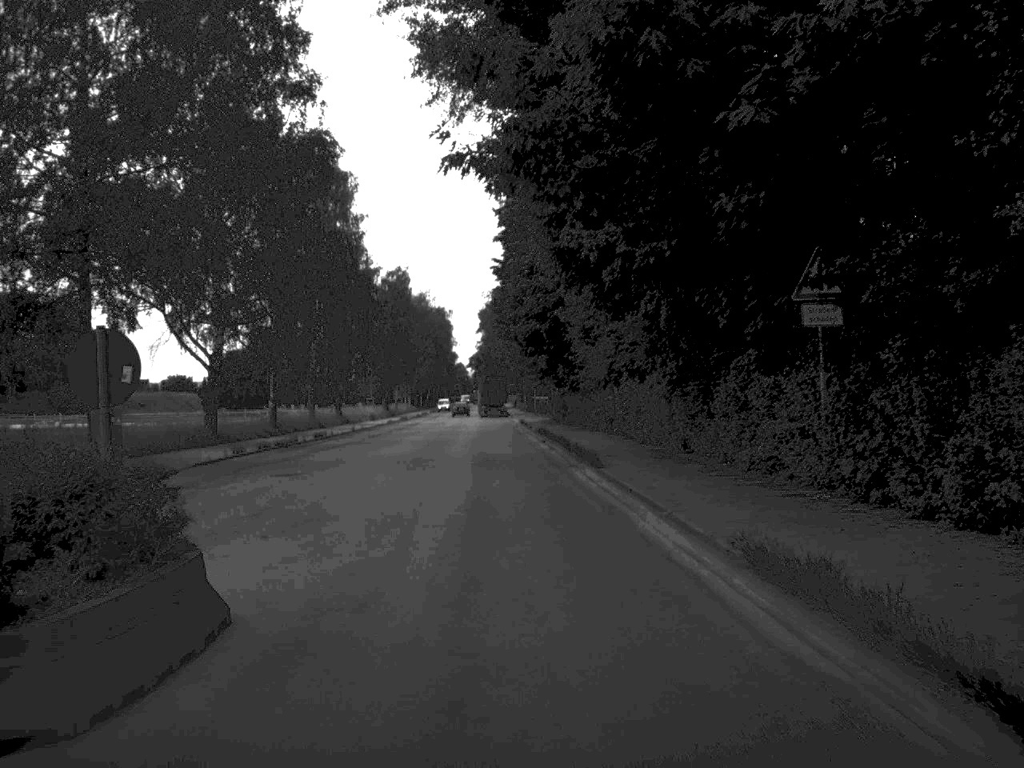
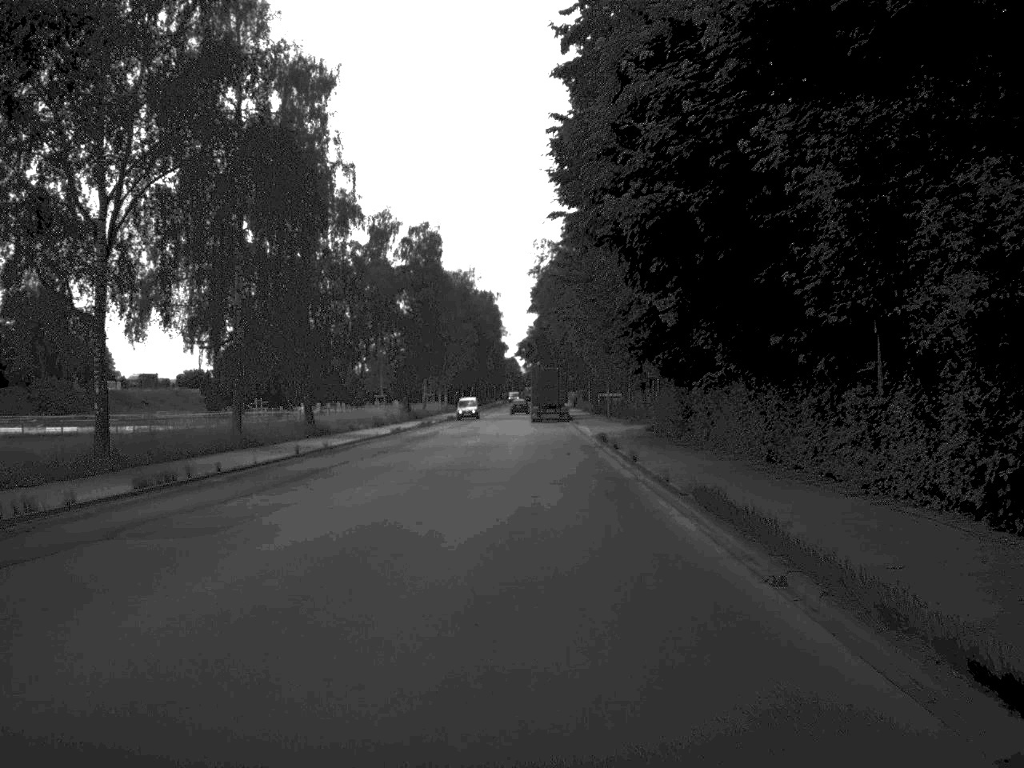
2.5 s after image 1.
(-1.0, +33.6) m; -3°
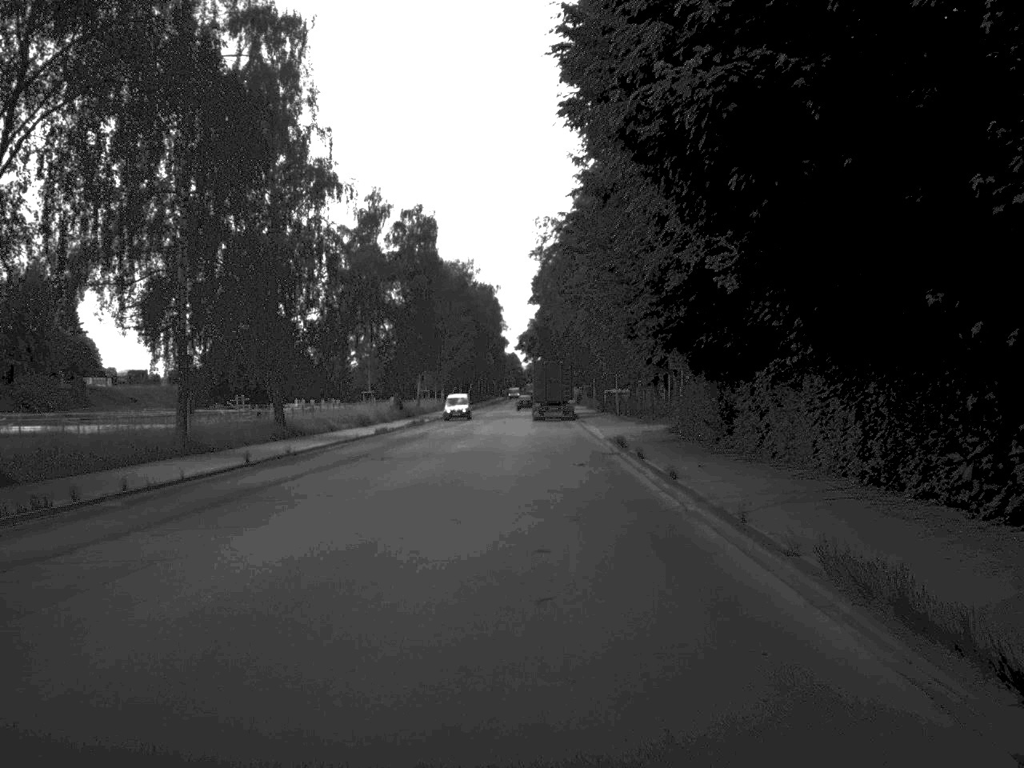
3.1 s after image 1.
(0.0, +7.5) m; 0°
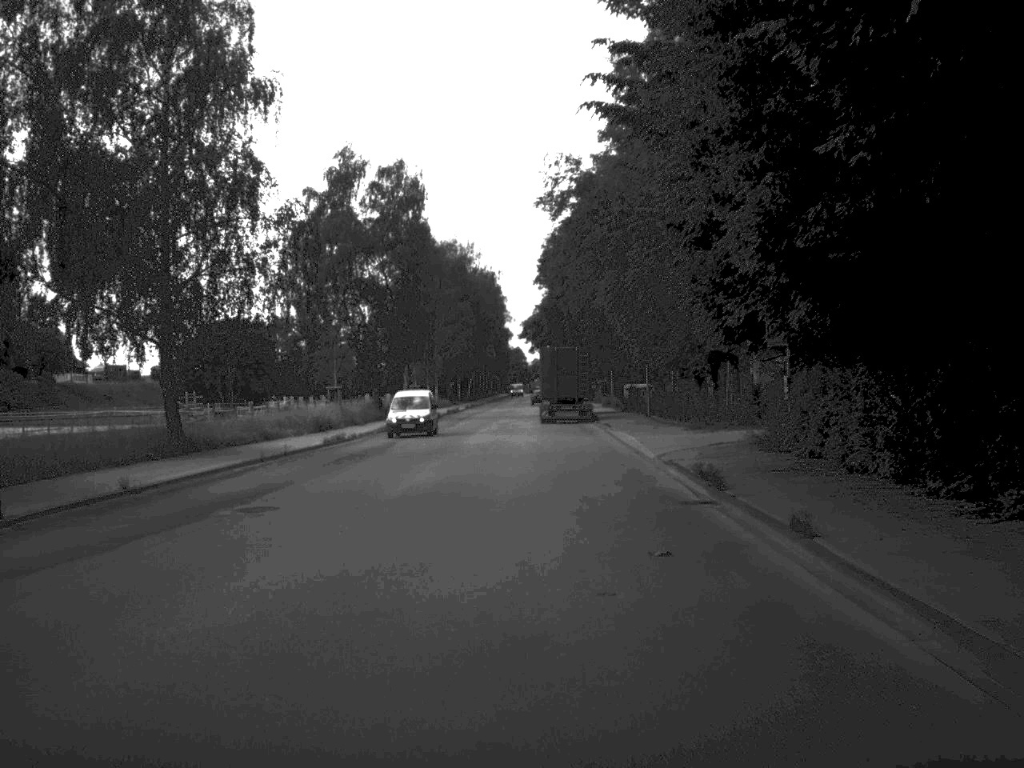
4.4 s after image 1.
(0.0, +16.5) m; 0°
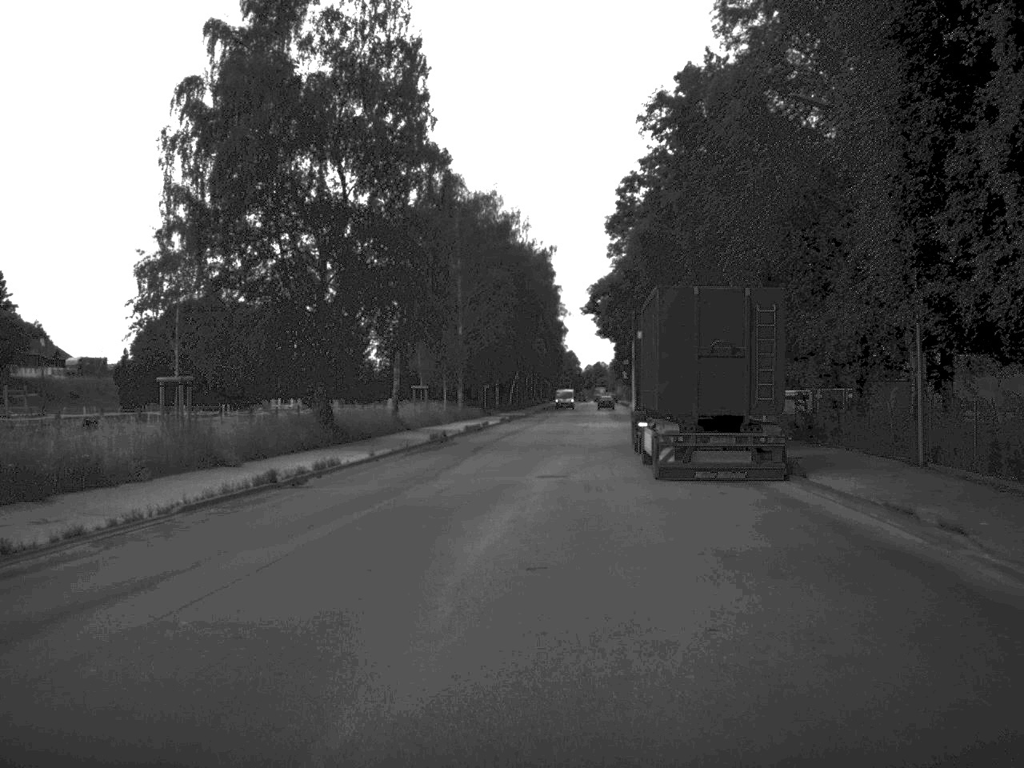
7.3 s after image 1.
(-0.8, +37.0) m; -3°
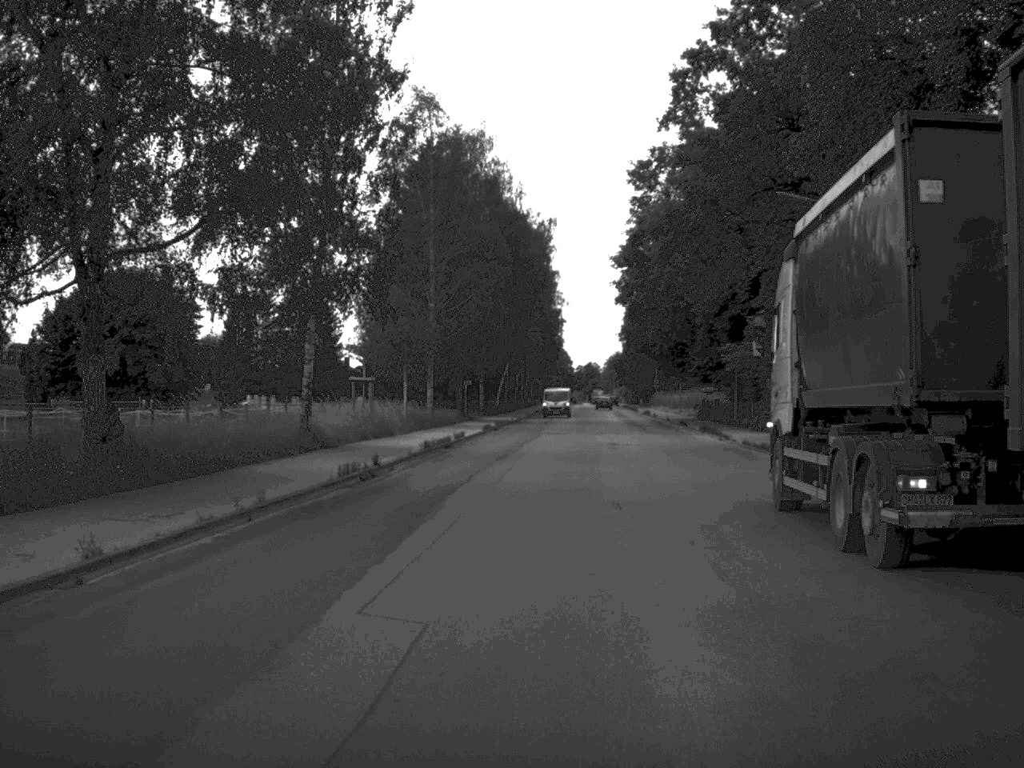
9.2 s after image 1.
(-0.3, +23.1) m; +1°
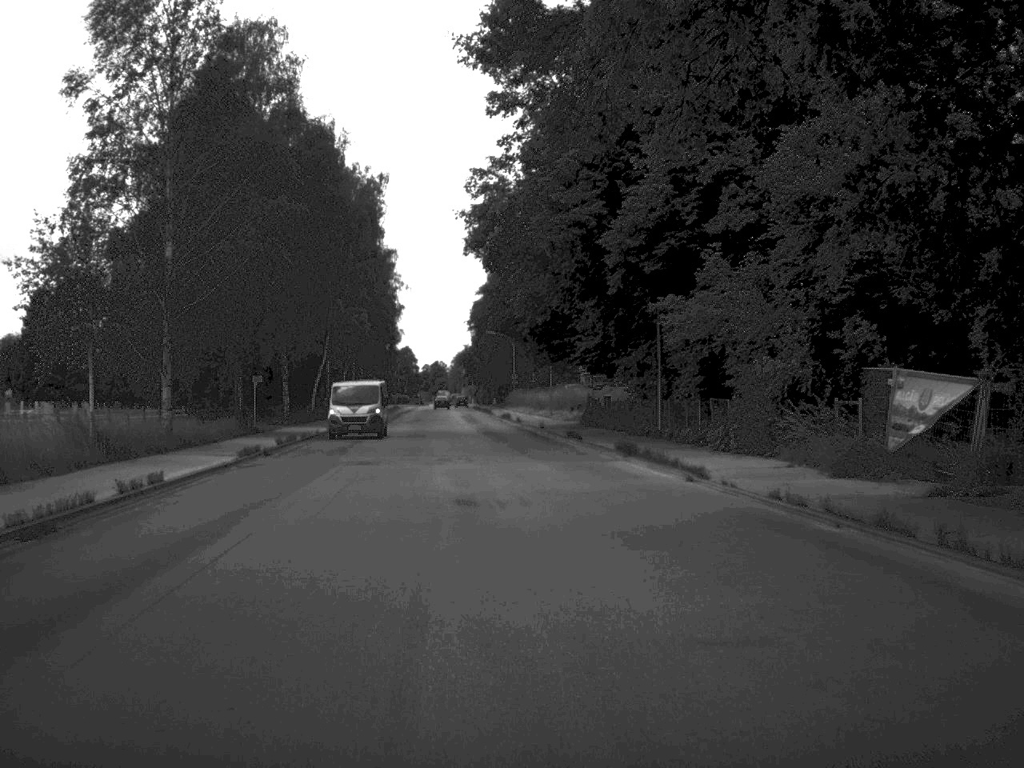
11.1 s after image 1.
(+1.4, +24.5) m; +7°
